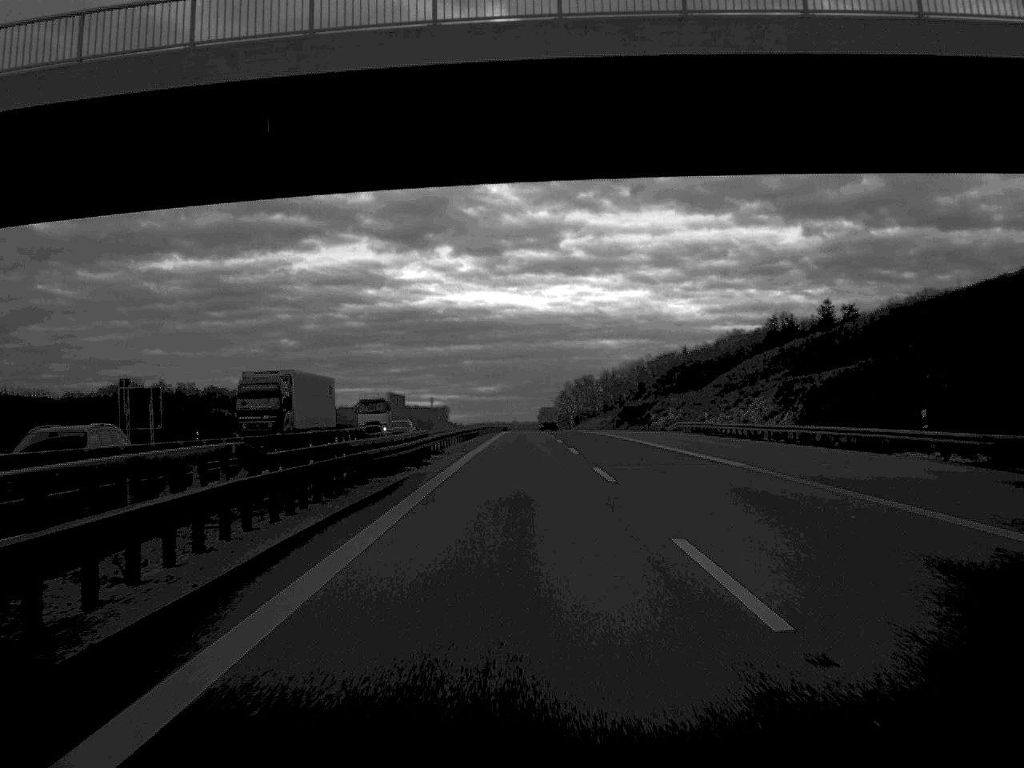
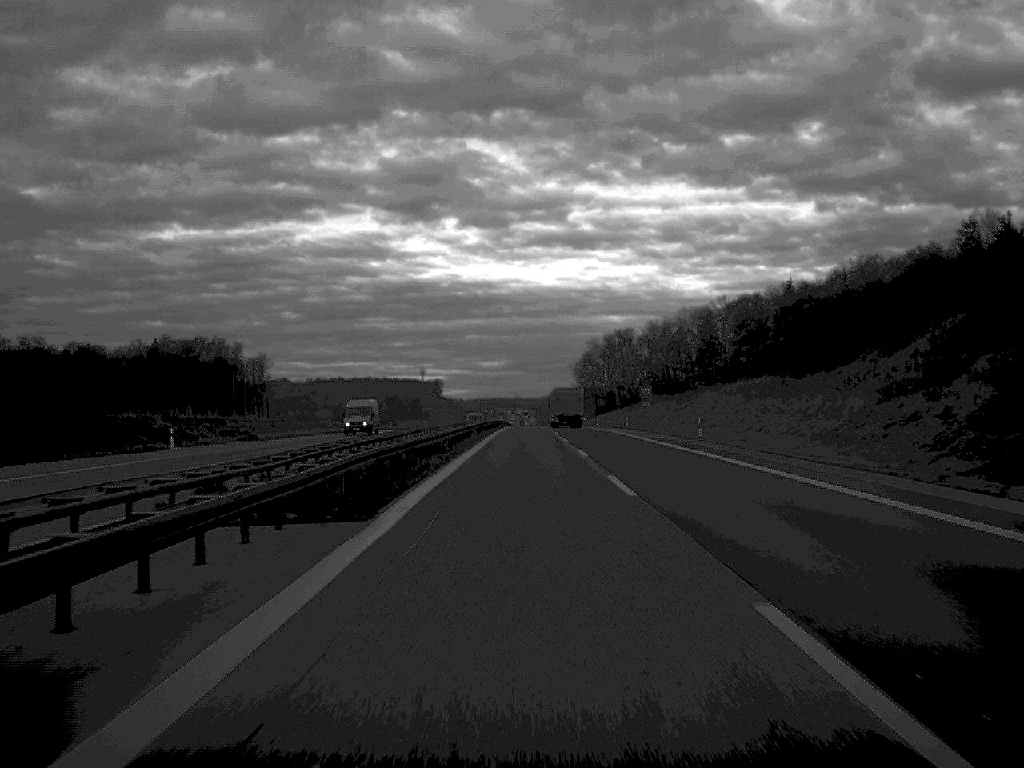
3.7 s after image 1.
(-0.3, +166.6) m; 0°
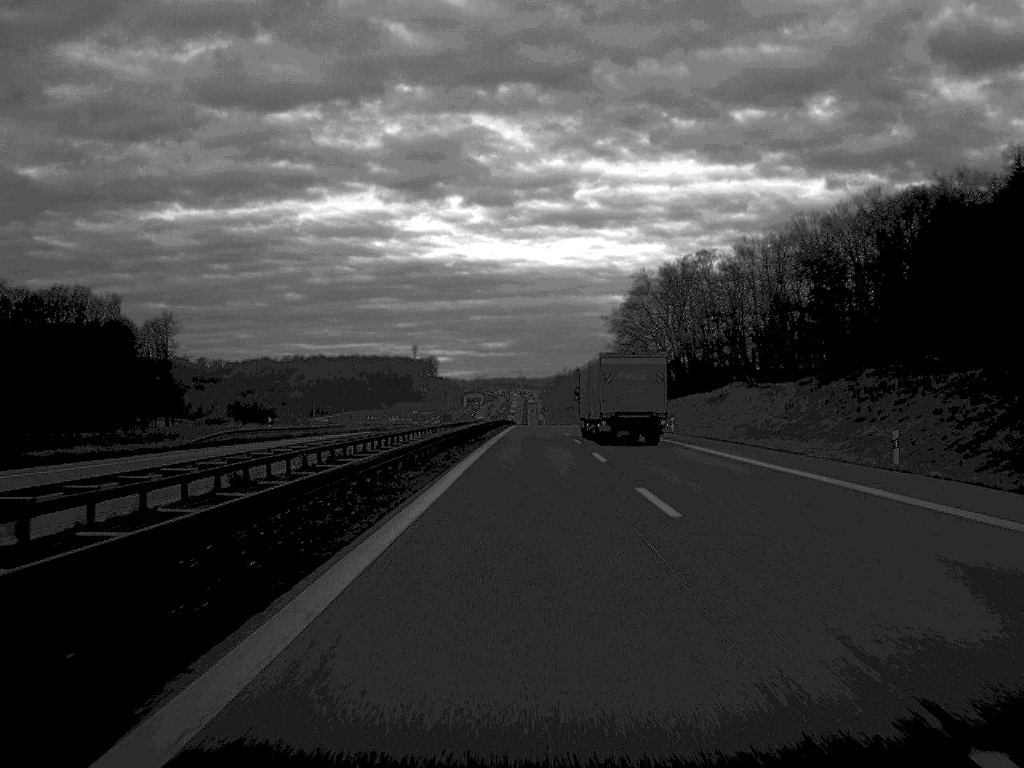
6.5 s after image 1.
(-0.2, +130.2) m; 0°
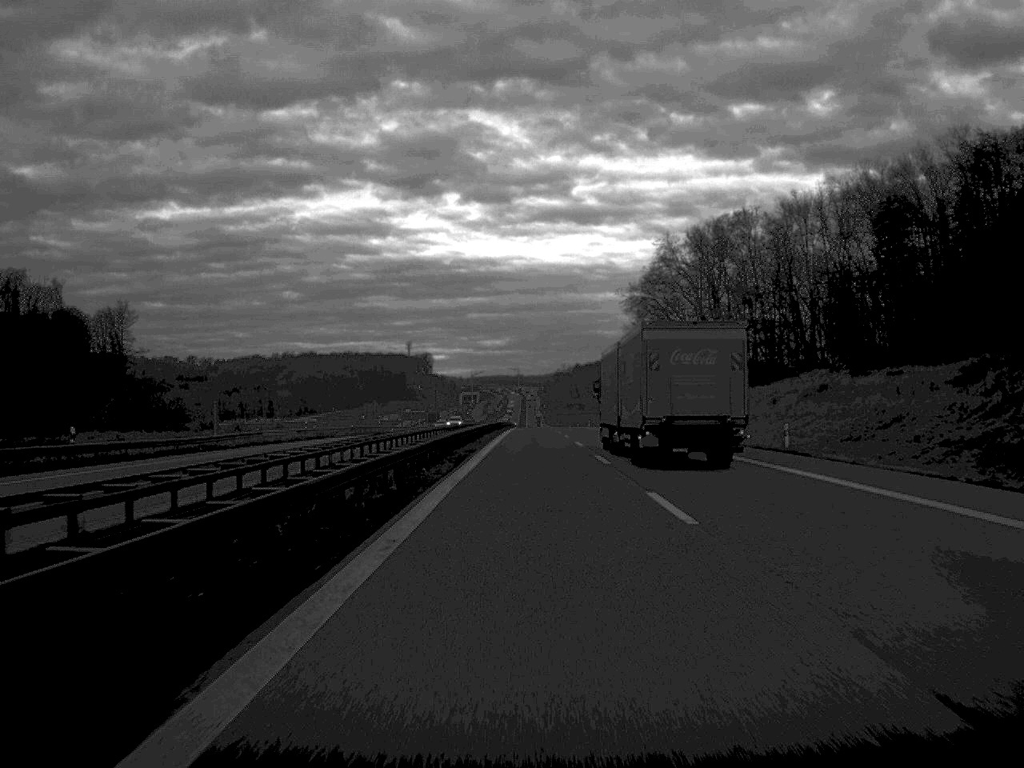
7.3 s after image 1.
(0.0, +36.3) m; 0°
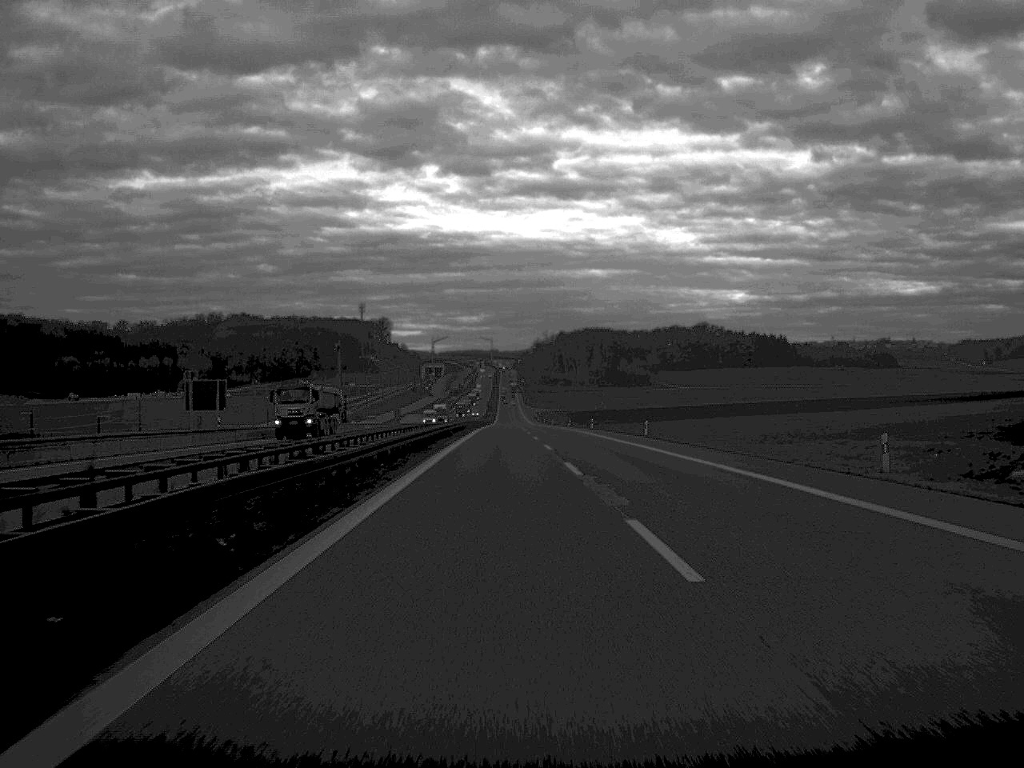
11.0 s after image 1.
(+0.9, +166.5) m; +1°
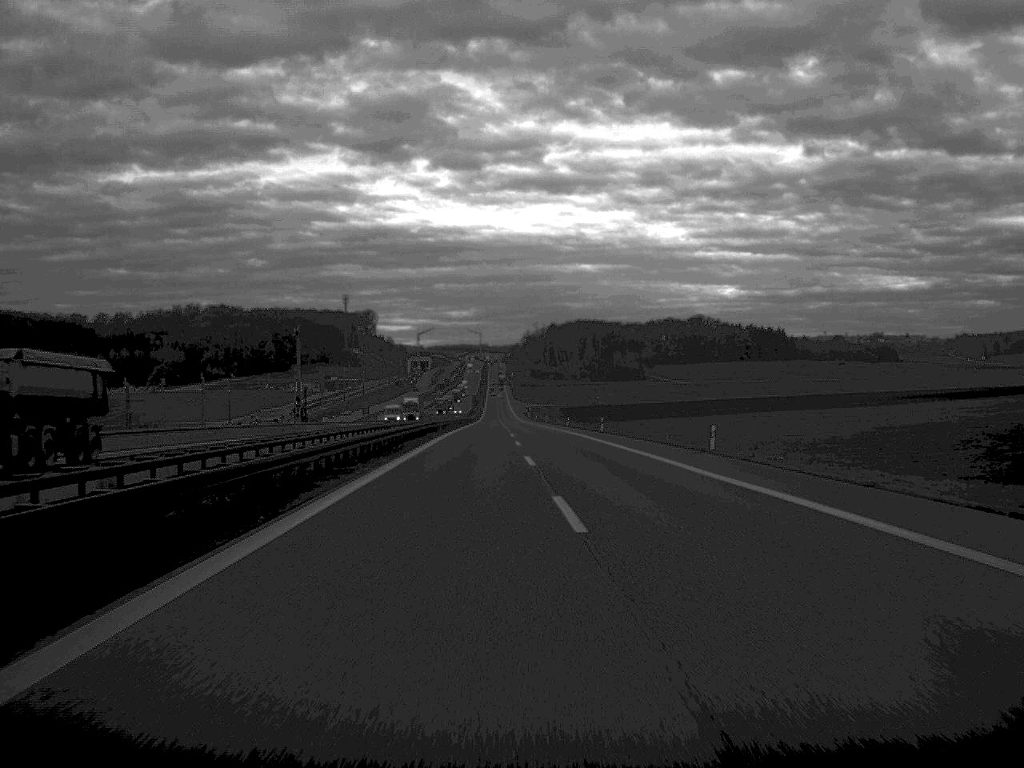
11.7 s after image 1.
(+0.1, +31.8) m; 0°
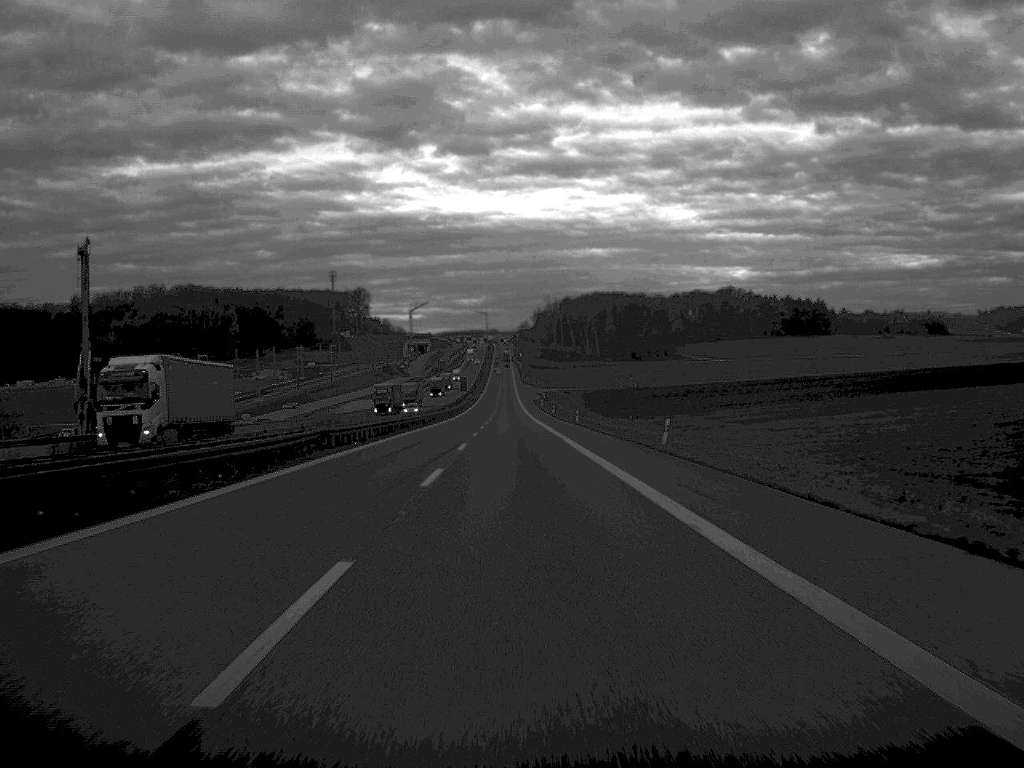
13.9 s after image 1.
(0.0, +98.4) m; -1°
